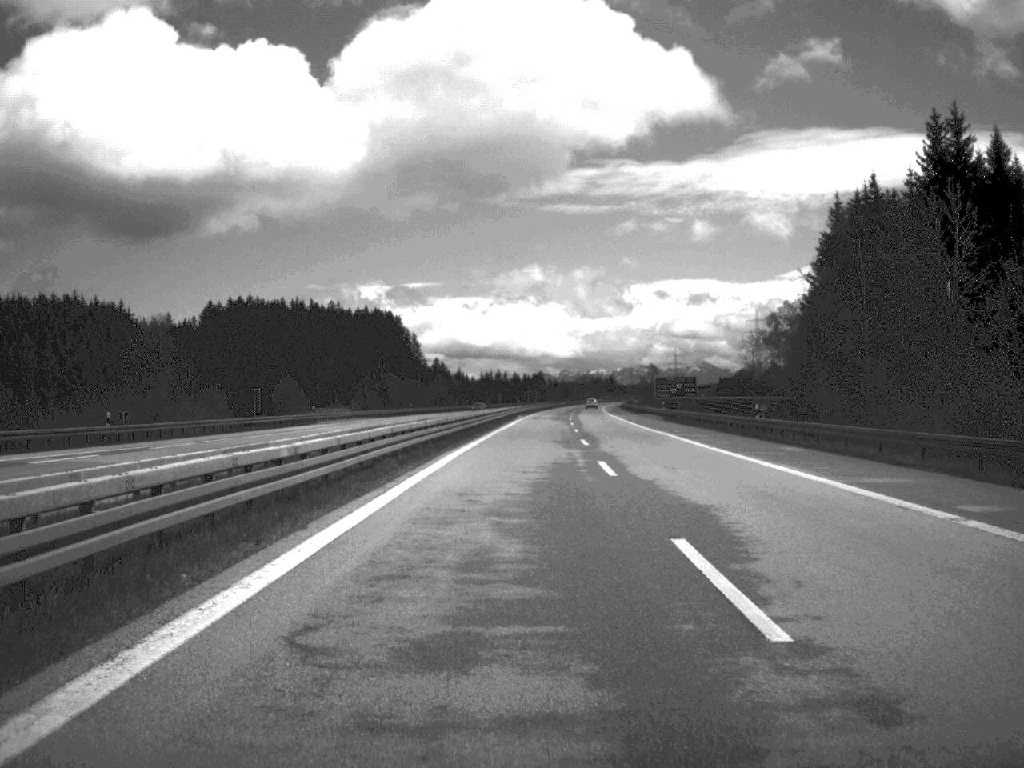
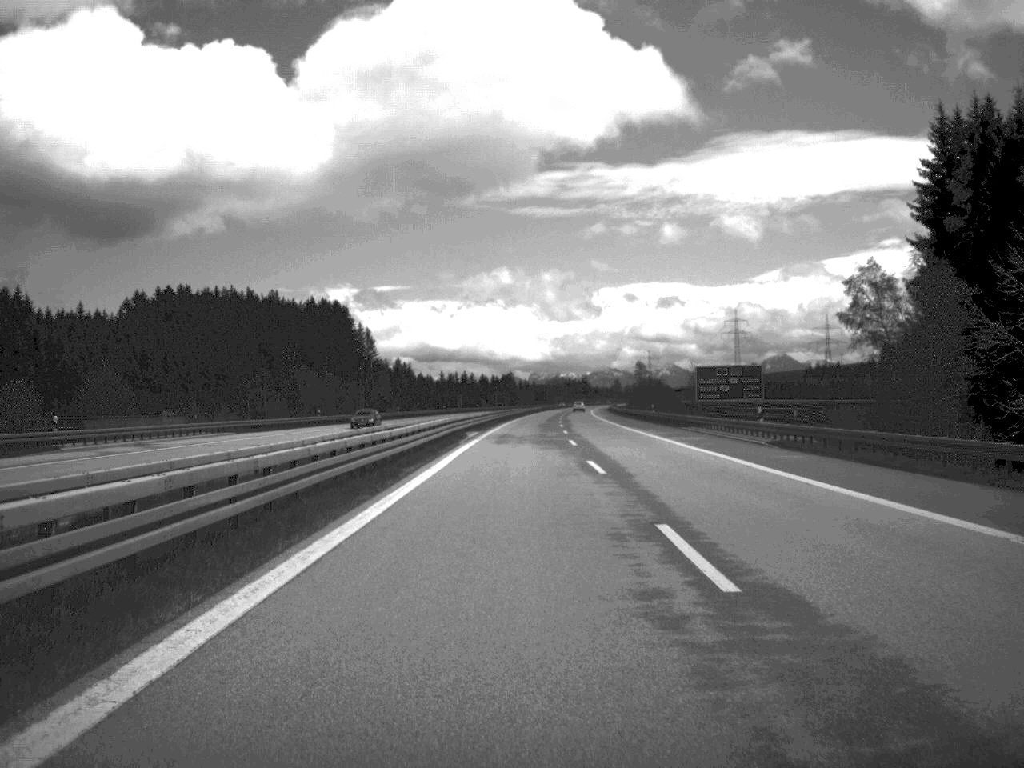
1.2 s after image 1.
(+0.5, +50.6) m; +1°
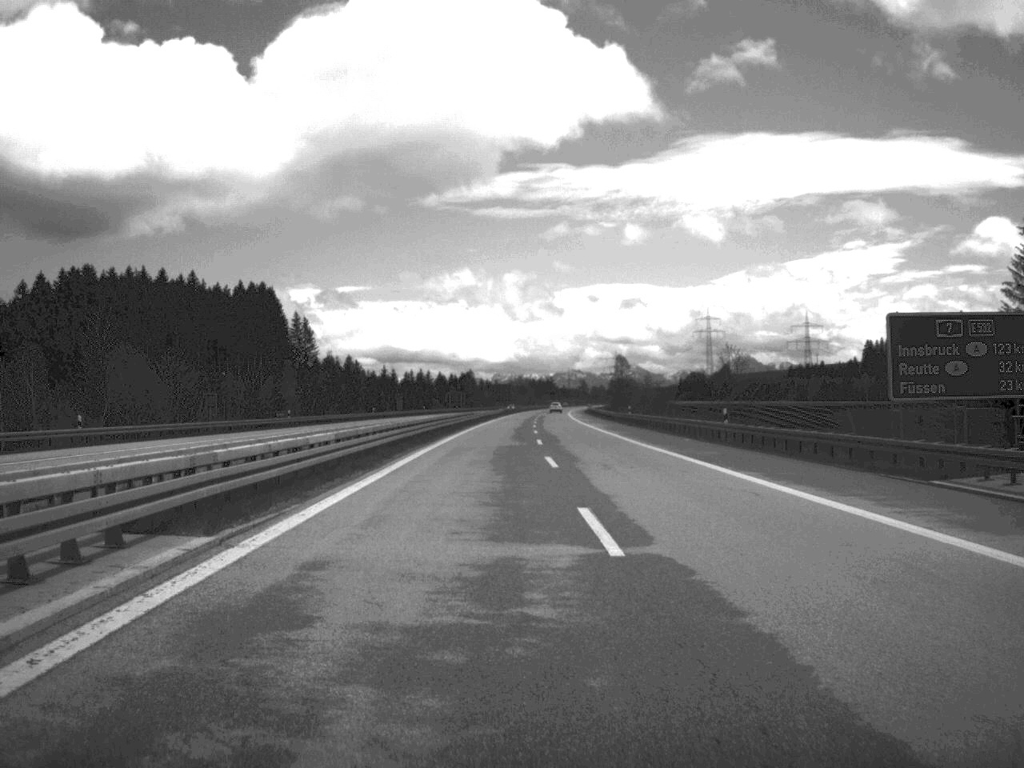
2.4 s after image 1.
(+0.7, +50.5) m; +2°
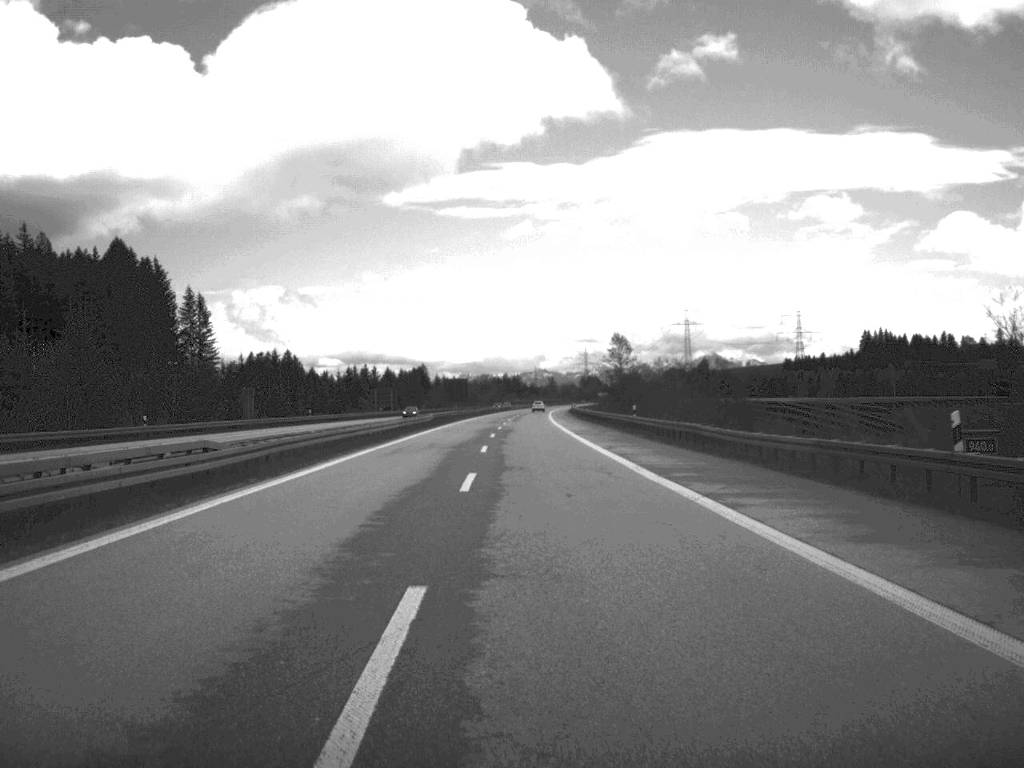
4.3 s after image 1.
(+1.2, +79.4) m; +1°
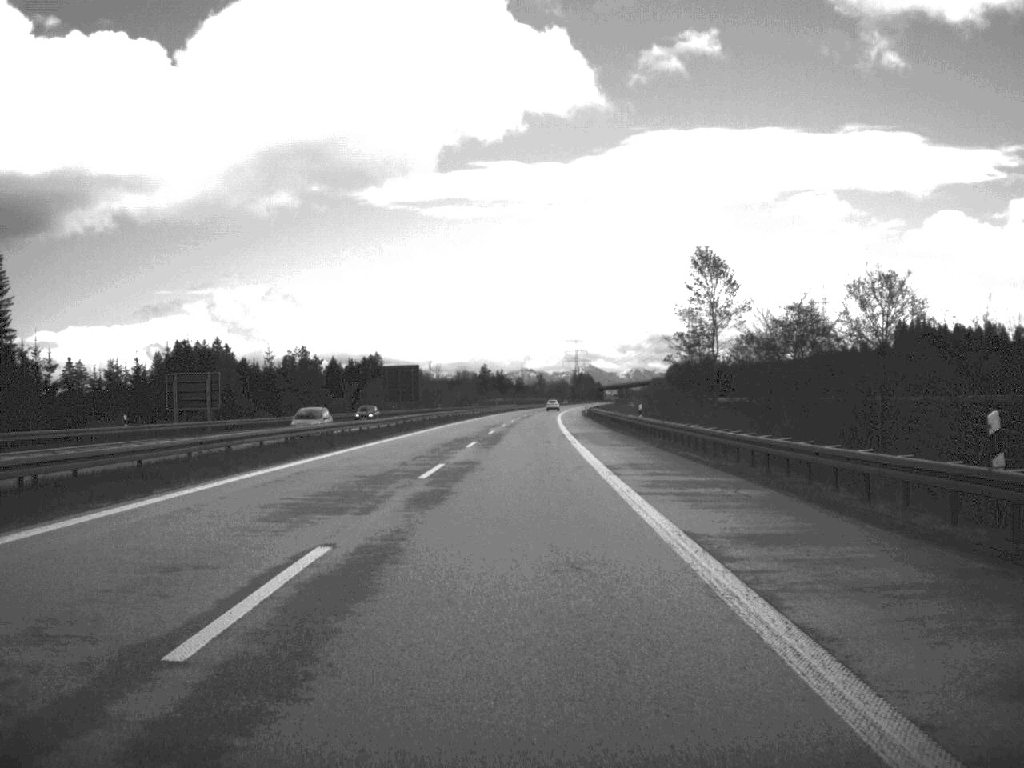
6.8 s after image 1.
(+0.3, +103.5) m; 0°
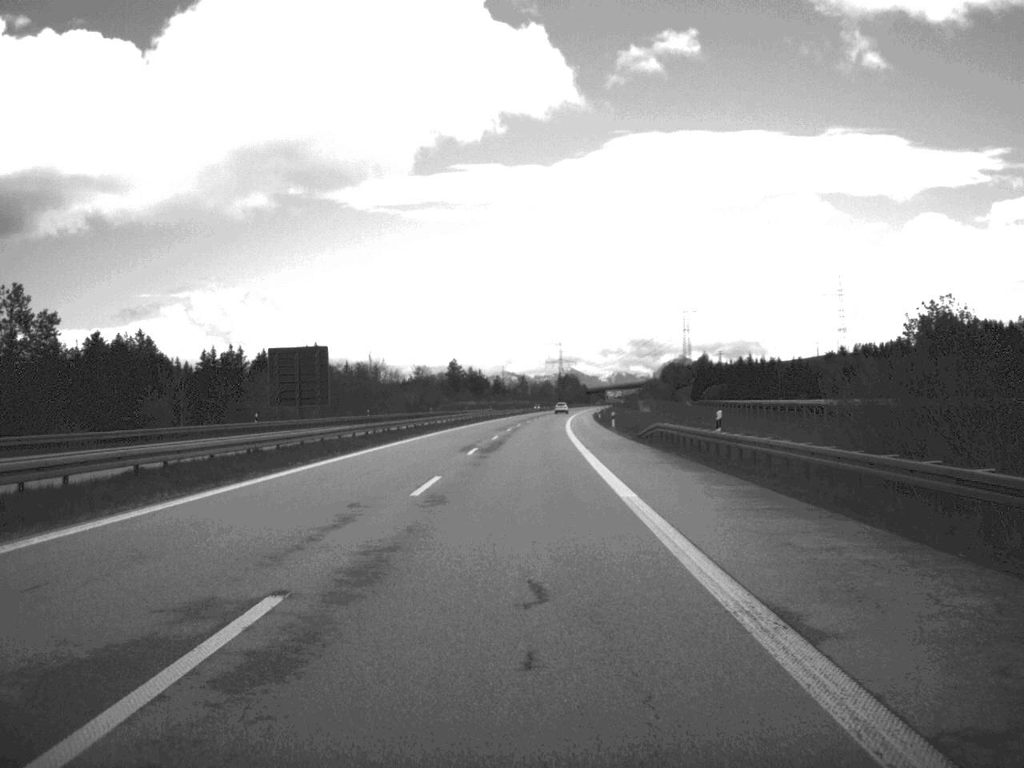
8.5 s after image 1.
(+0.4, +74.1) m; +1°
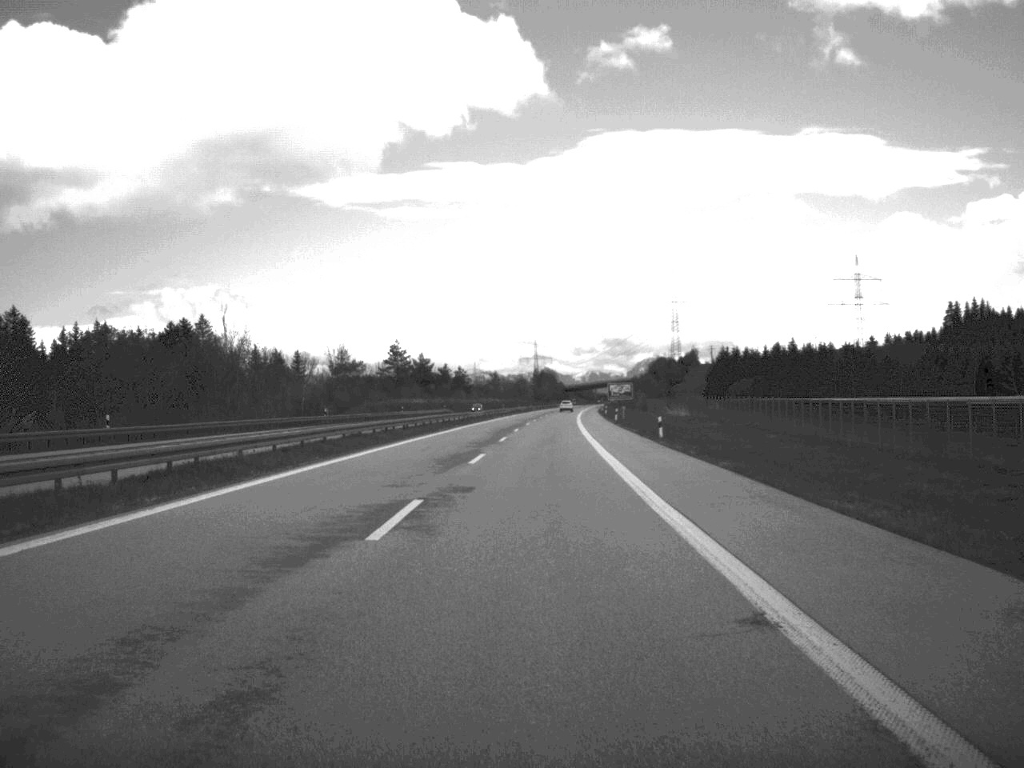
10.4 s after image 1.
(+0.8, +78.5) m; +1°
